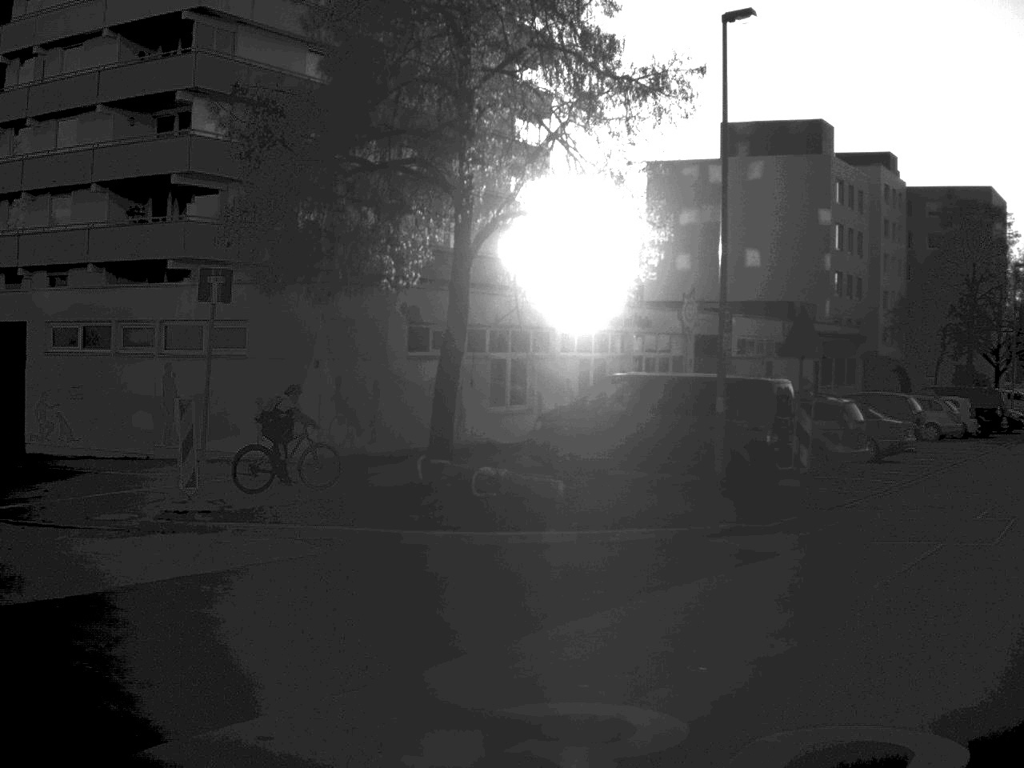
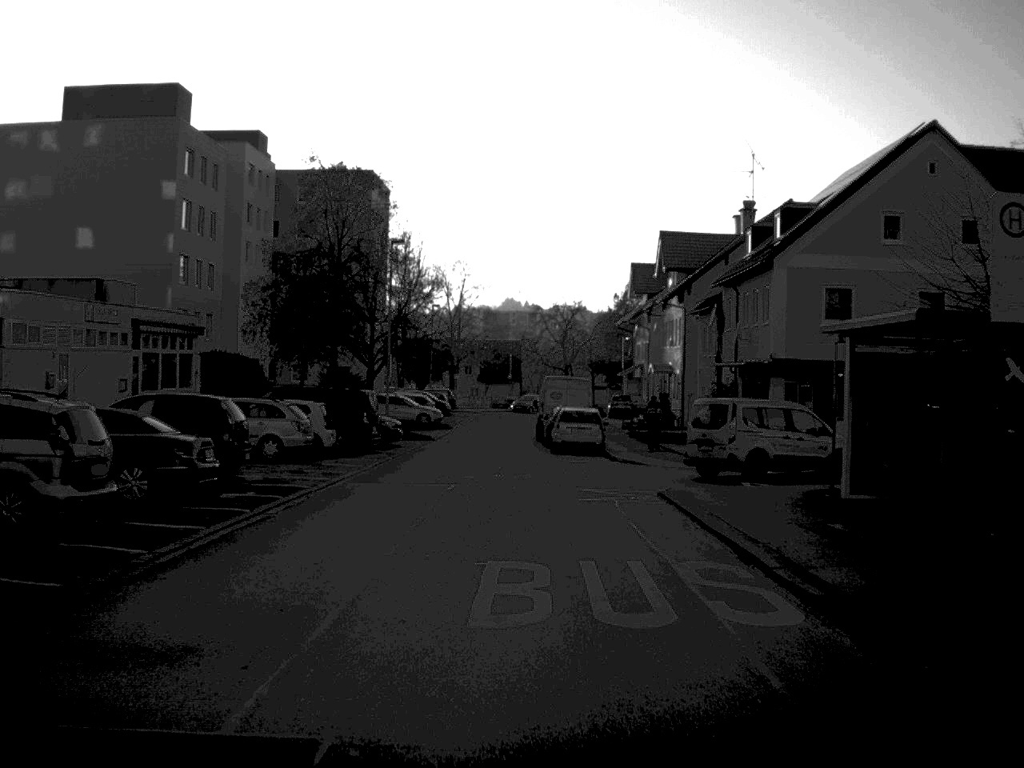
(+3.7, +10.7) m; +27°
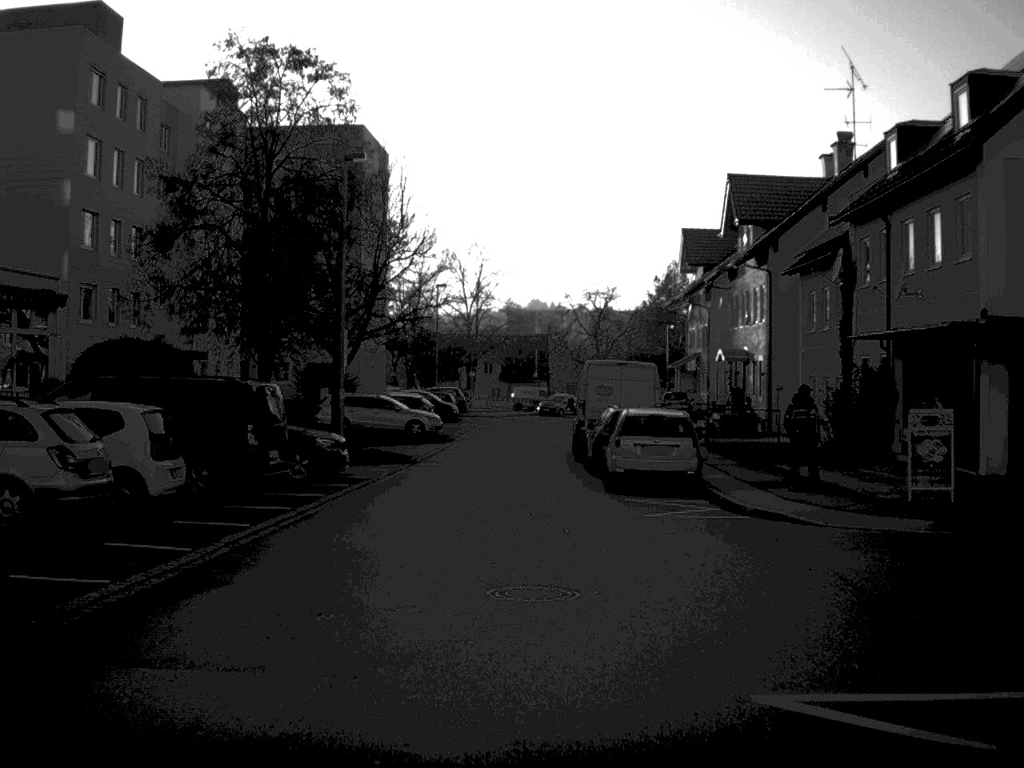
(-0.1, +17.6) m; -1°
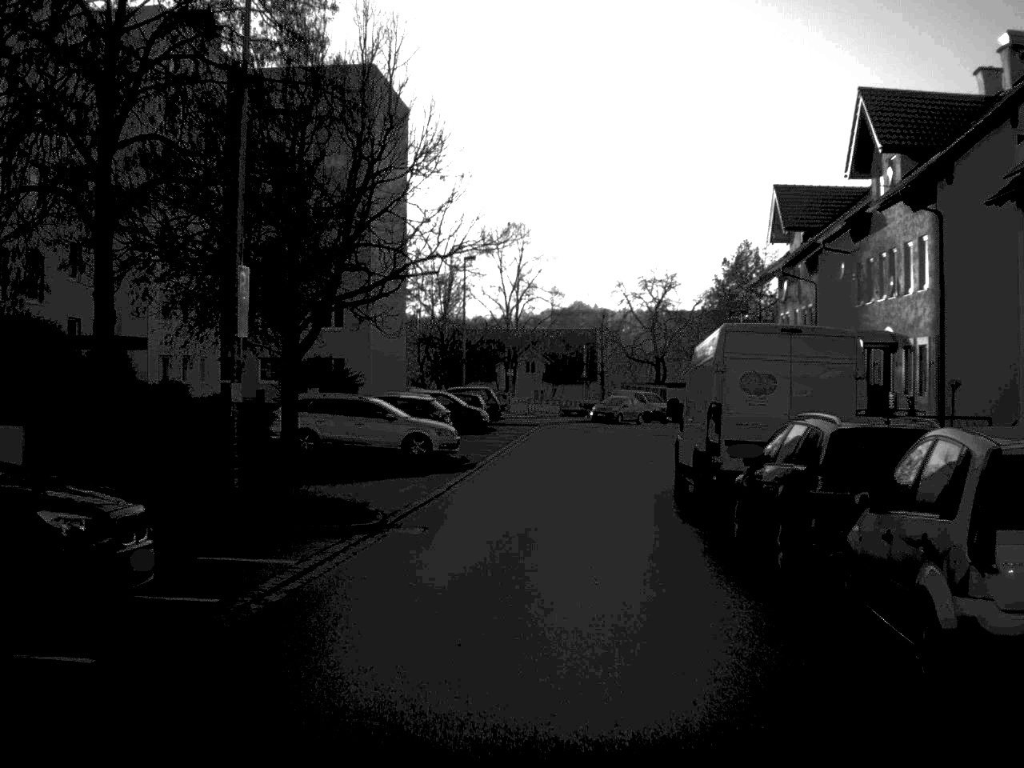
(-0.3, +15.8) m; -2°
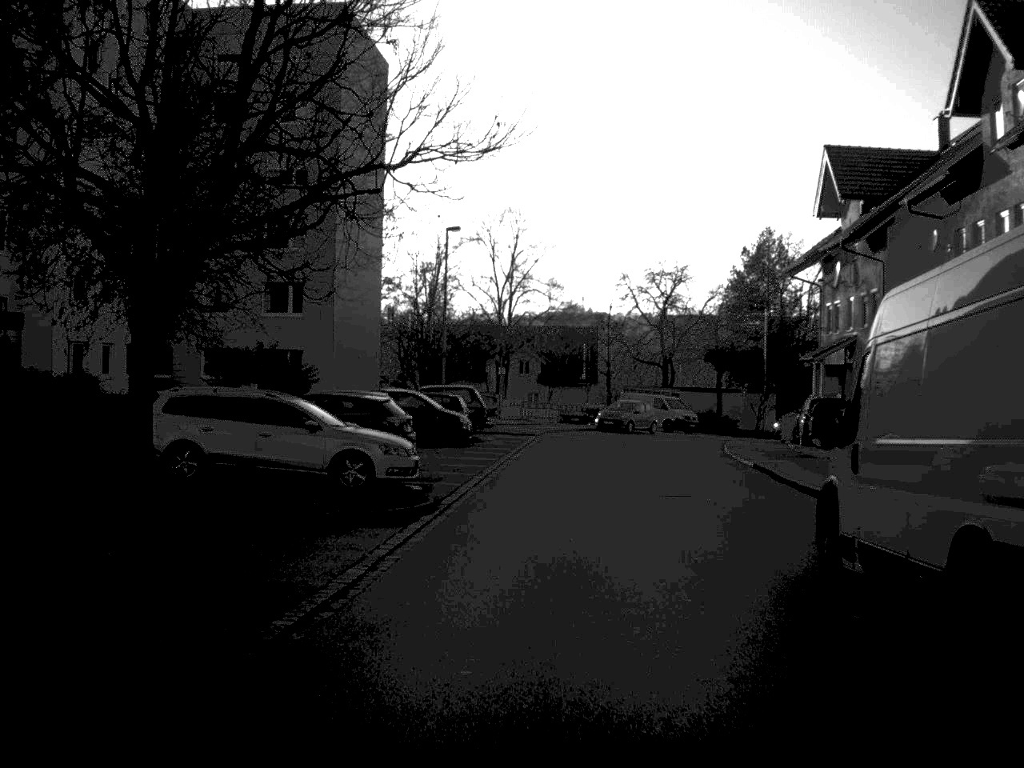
(0.0, +10.7) m; 0°
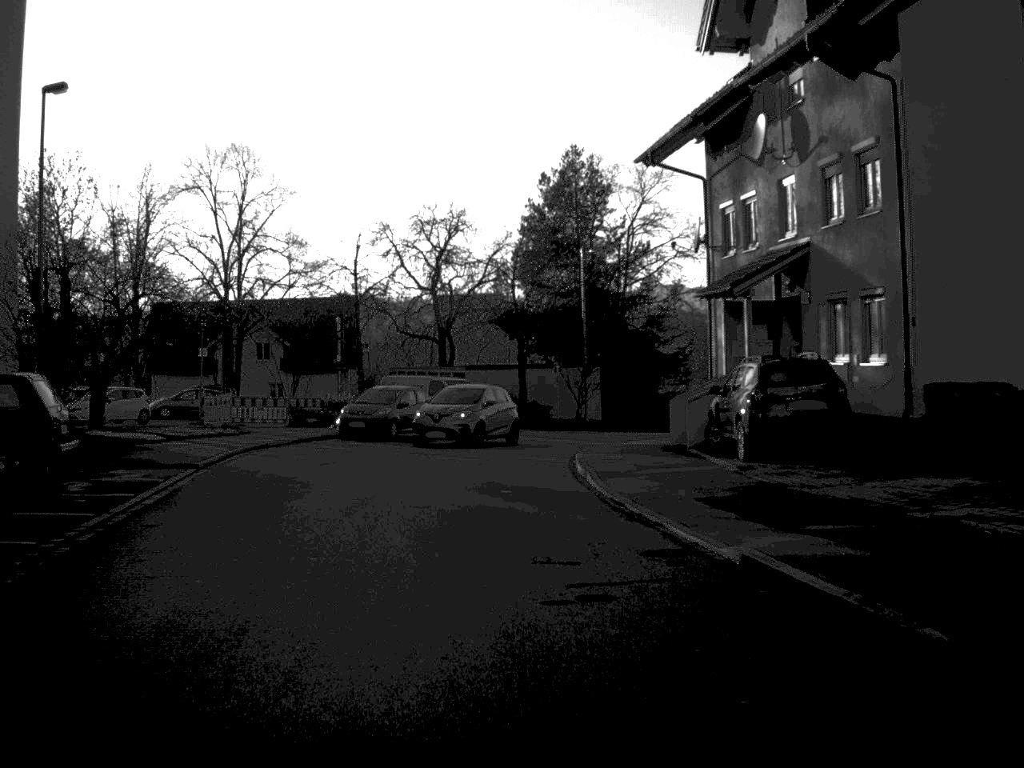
(+1.9, +22.0) m; +10°
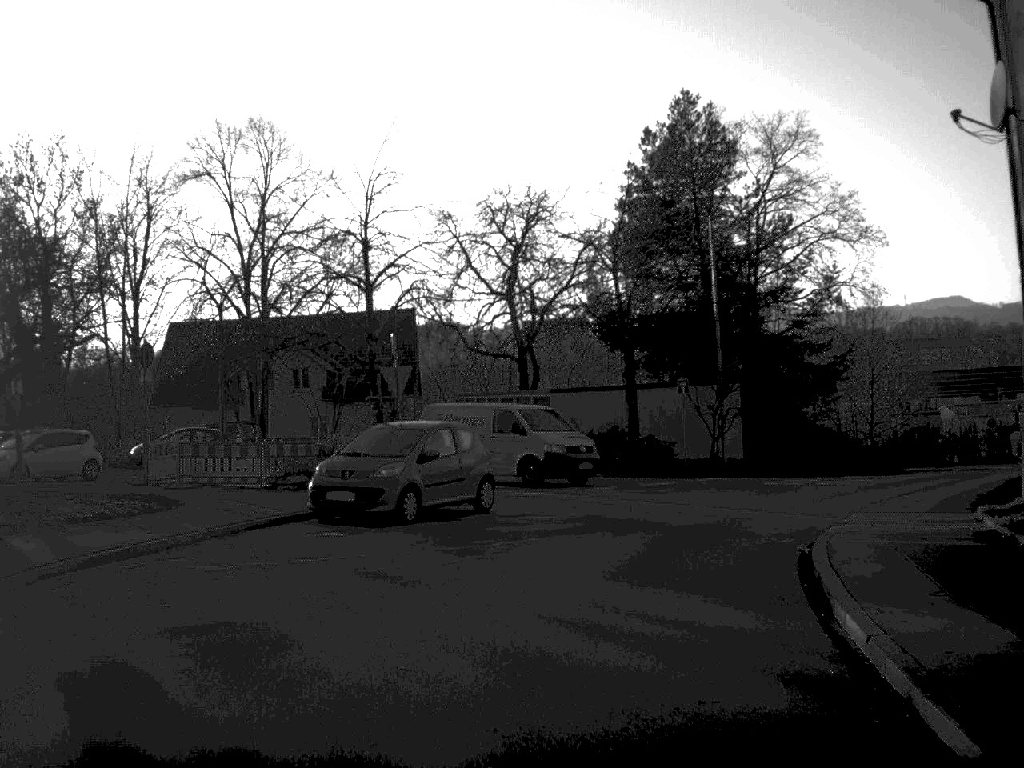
(-0.5, +16.1) m; -4°
